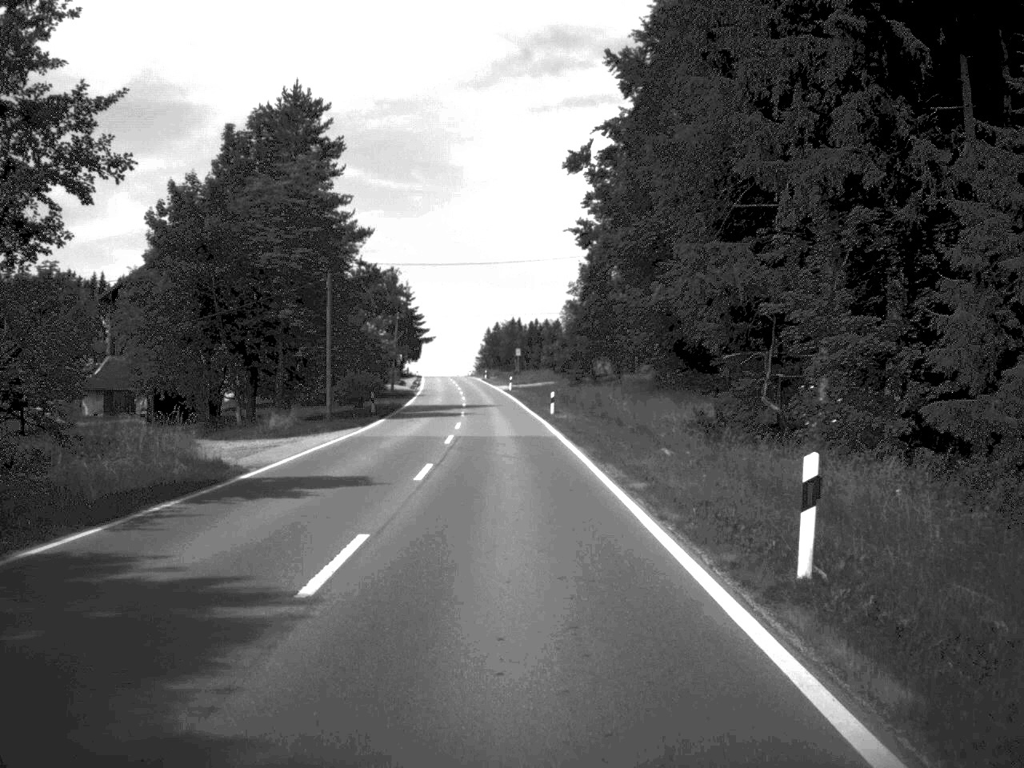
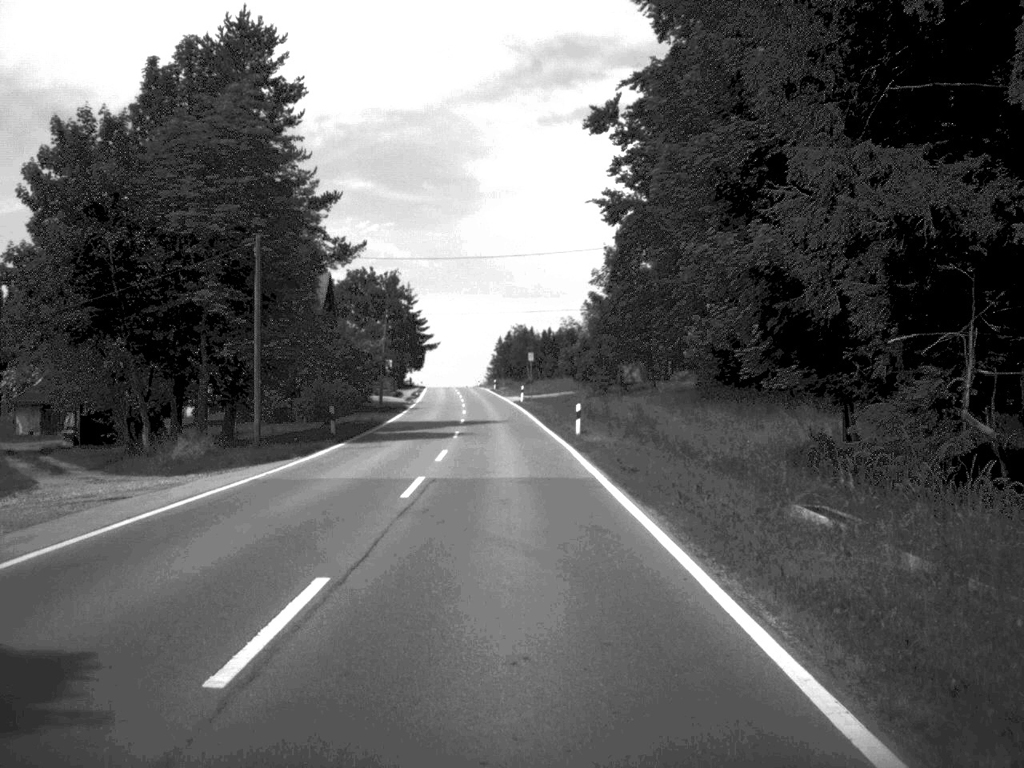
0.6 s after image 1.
(-0.1, +14.6) m; -1°
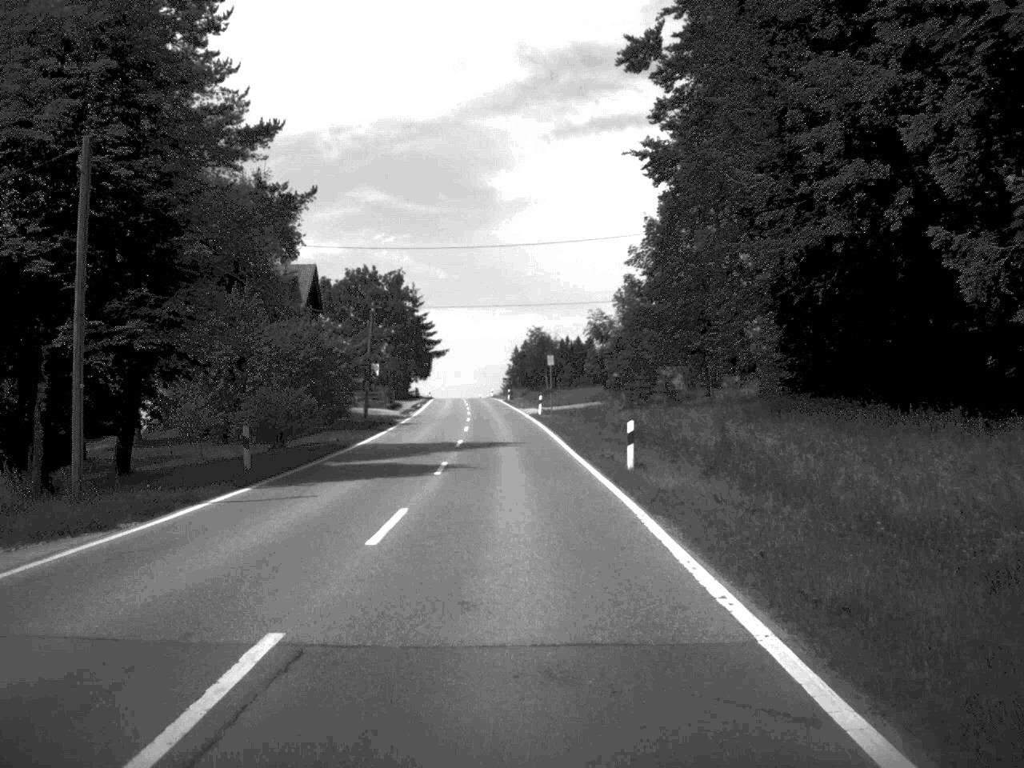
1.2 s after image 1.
(-0.1, +14.4) m; -1°
